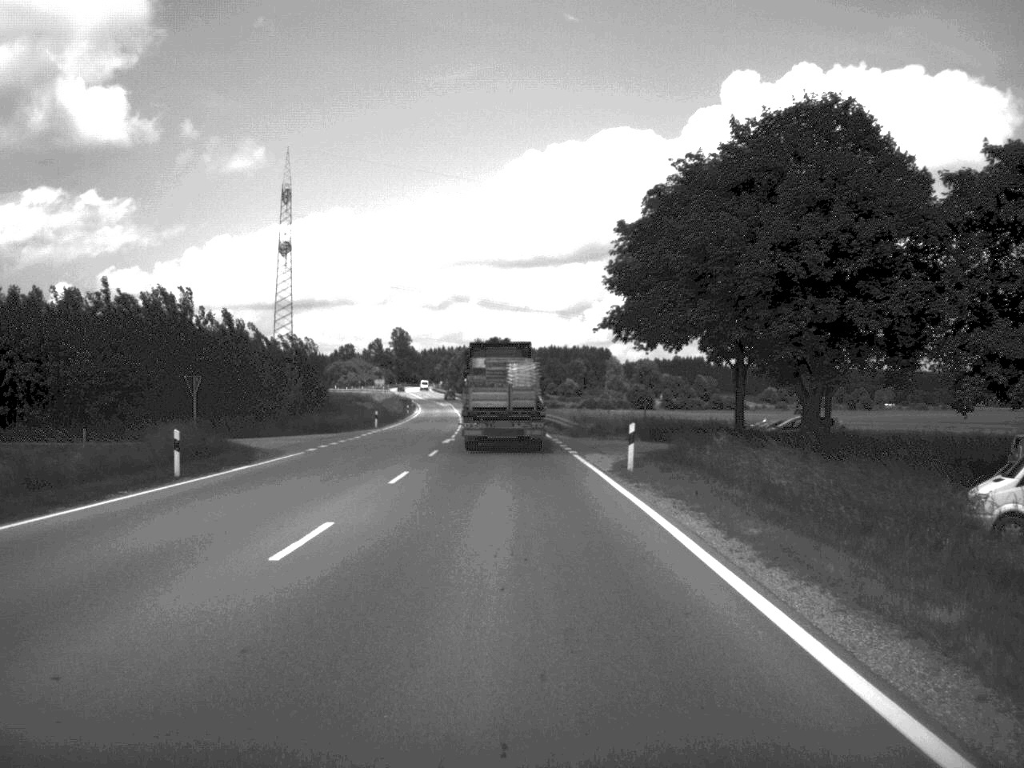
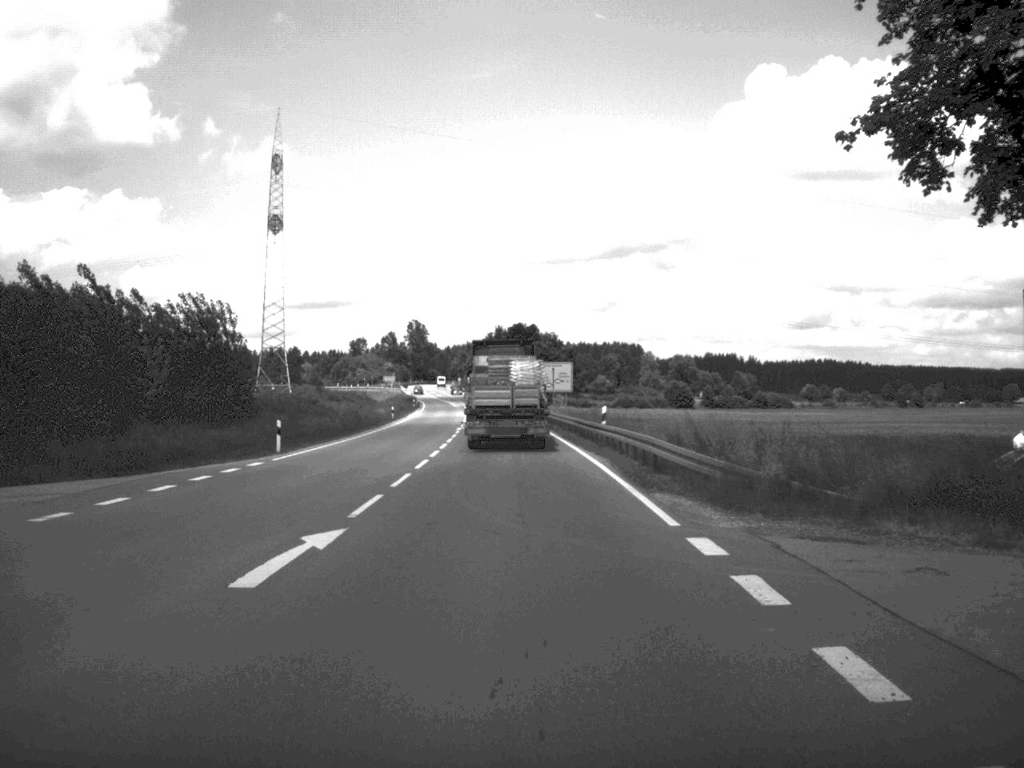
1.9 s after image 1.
(-0.4, +36.9) m; -1°
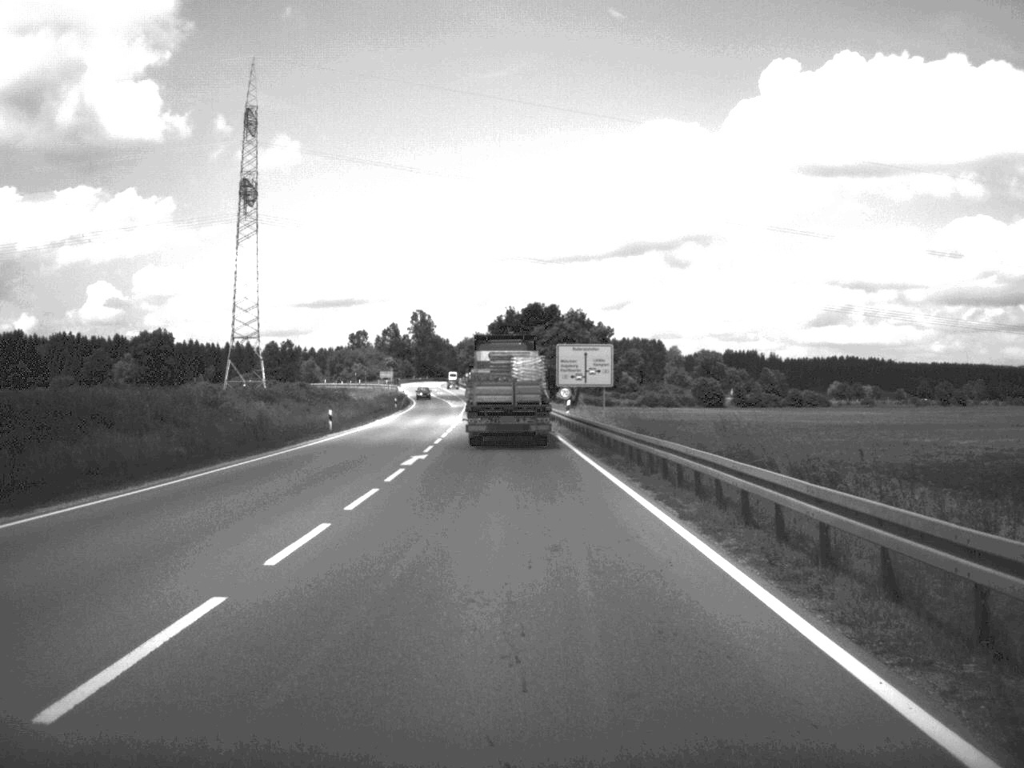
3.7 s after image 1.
(-0.3, +34.6) m; -1°
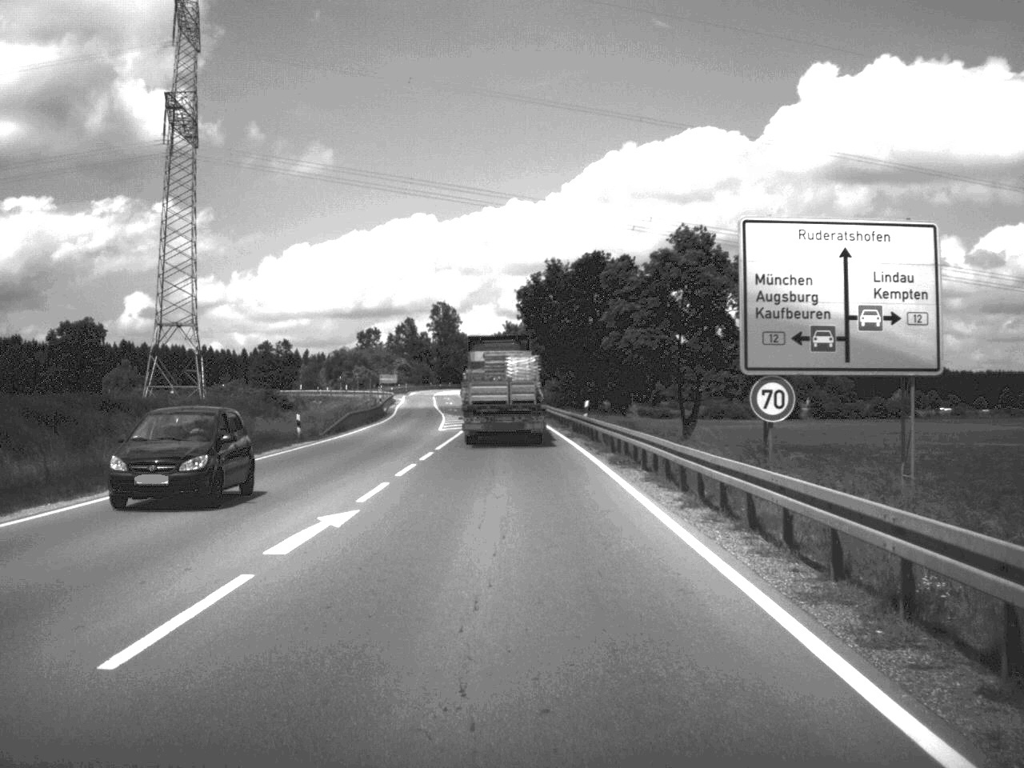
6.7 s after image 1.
(-1.0, +57.9) m; -2°
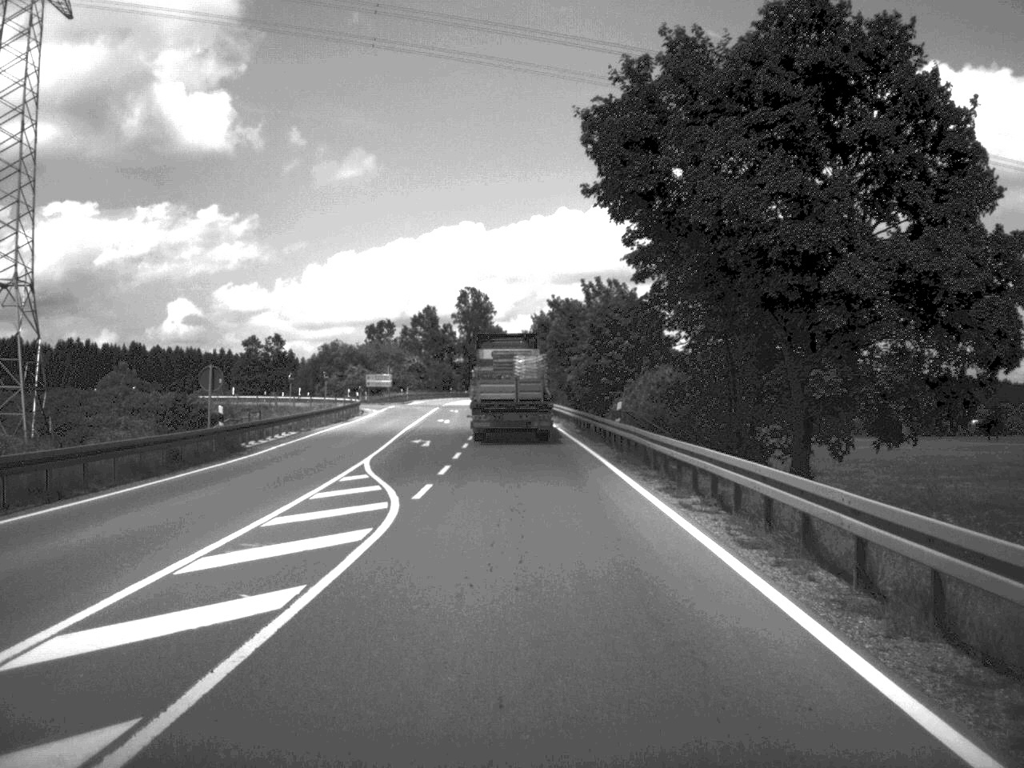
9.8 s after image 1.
(-1.0, +57.6) m; -2°
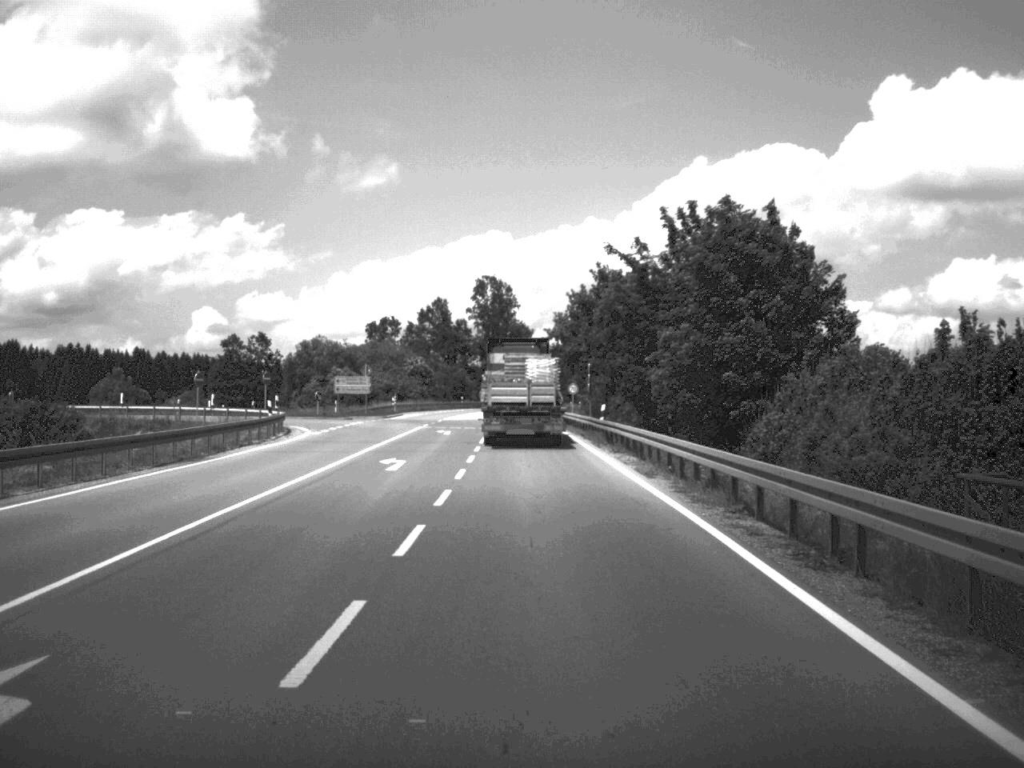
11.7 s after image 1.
(-0.5, +35.3) m; -1°
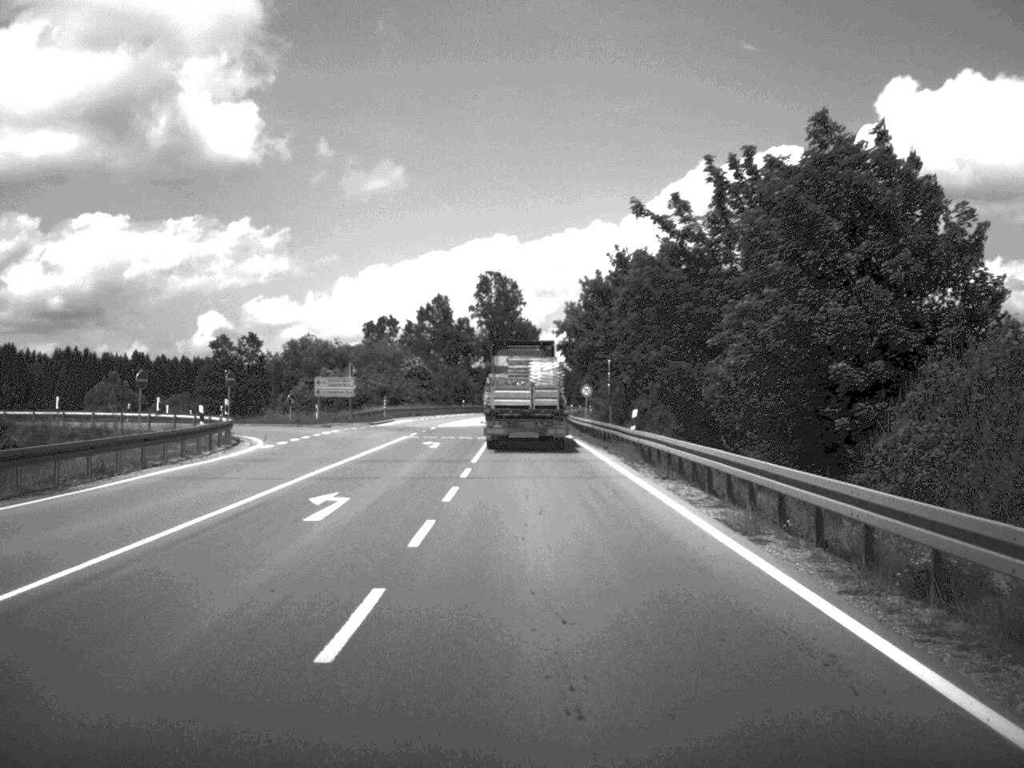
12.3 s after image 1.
(0.0, +10.9) m; 0°
